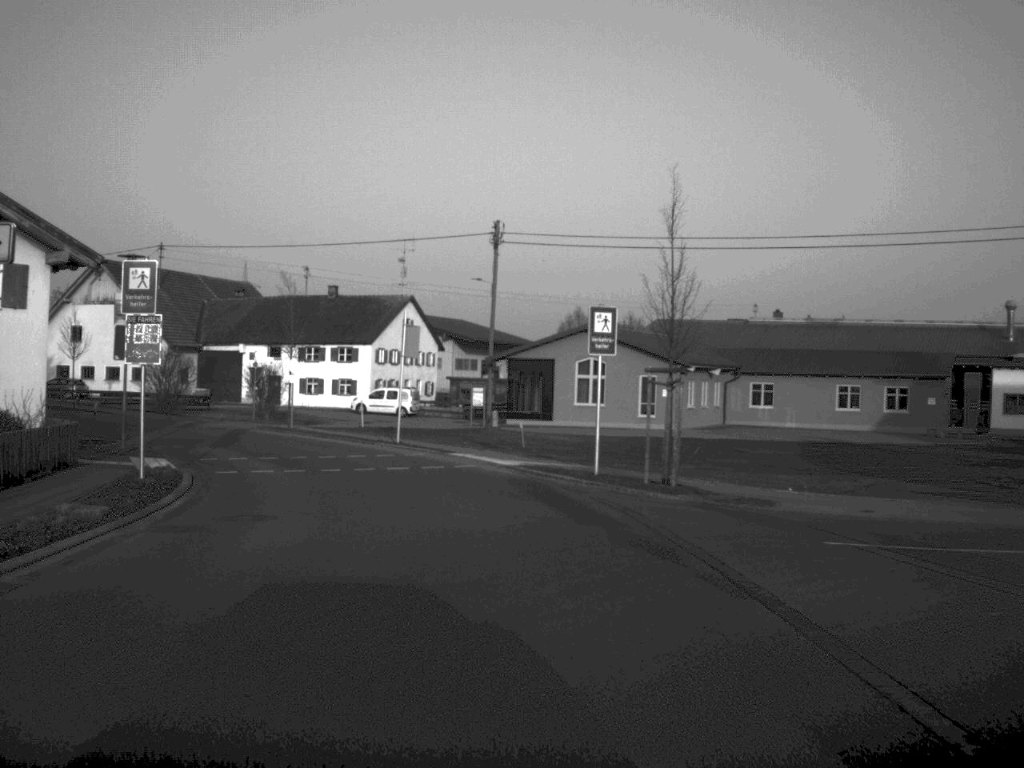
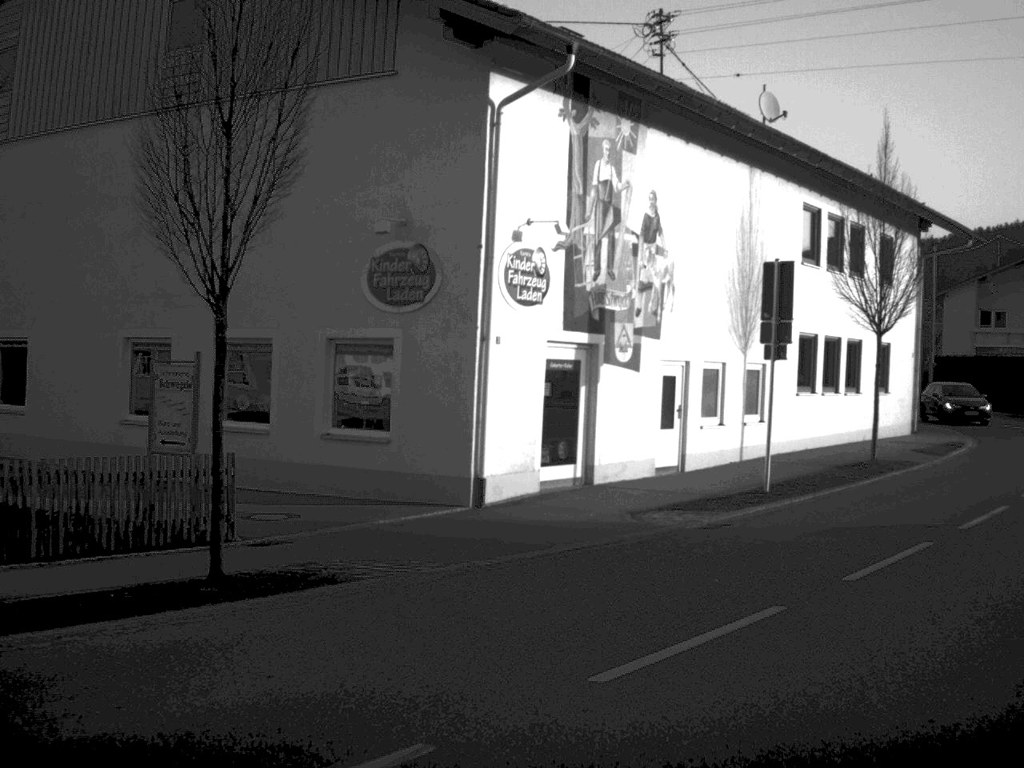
(+7.9, +11.1) m; +80°
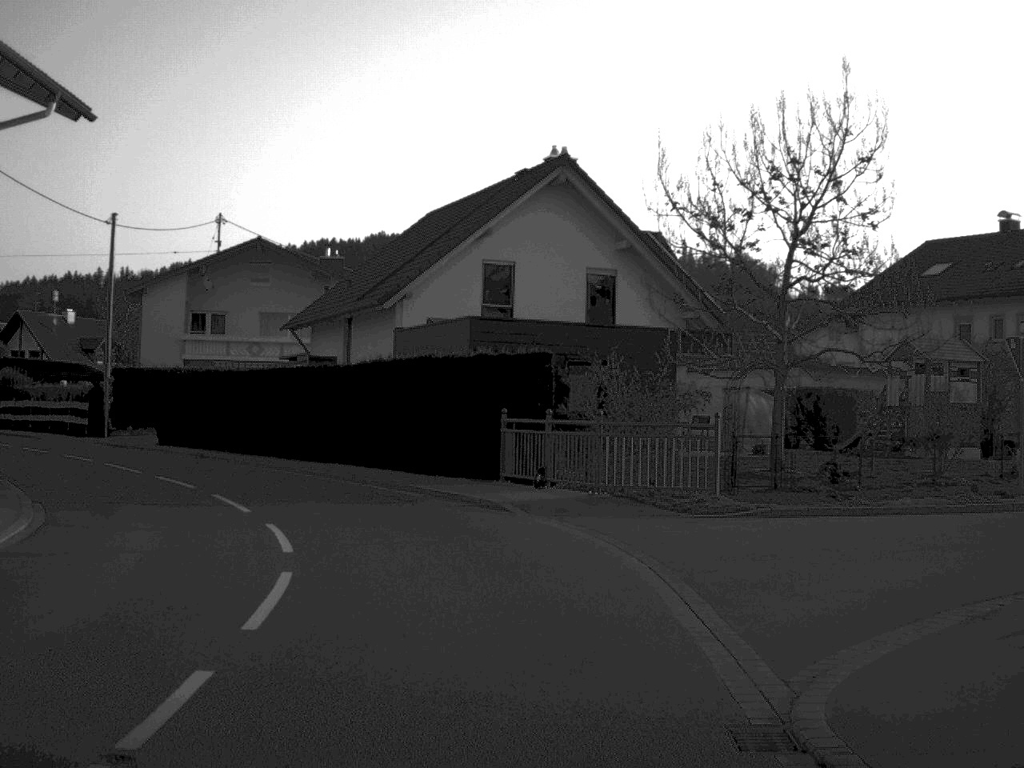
(+8.1, +18.0) m; +32°
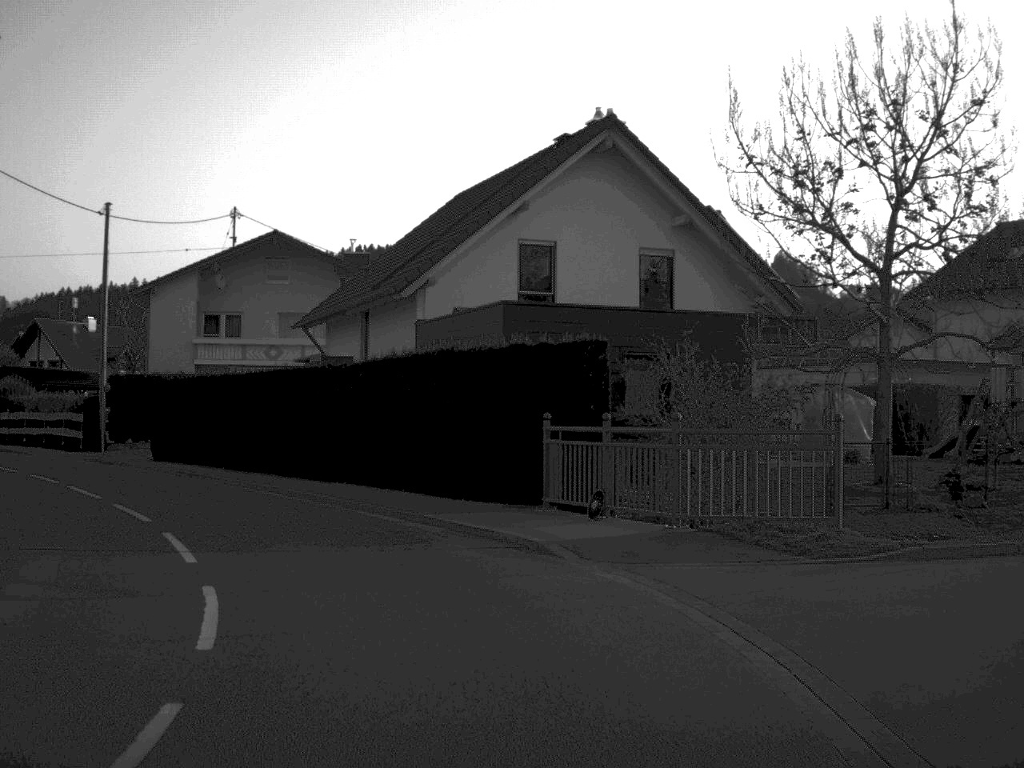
(-0.1, +5.1) m; -2°
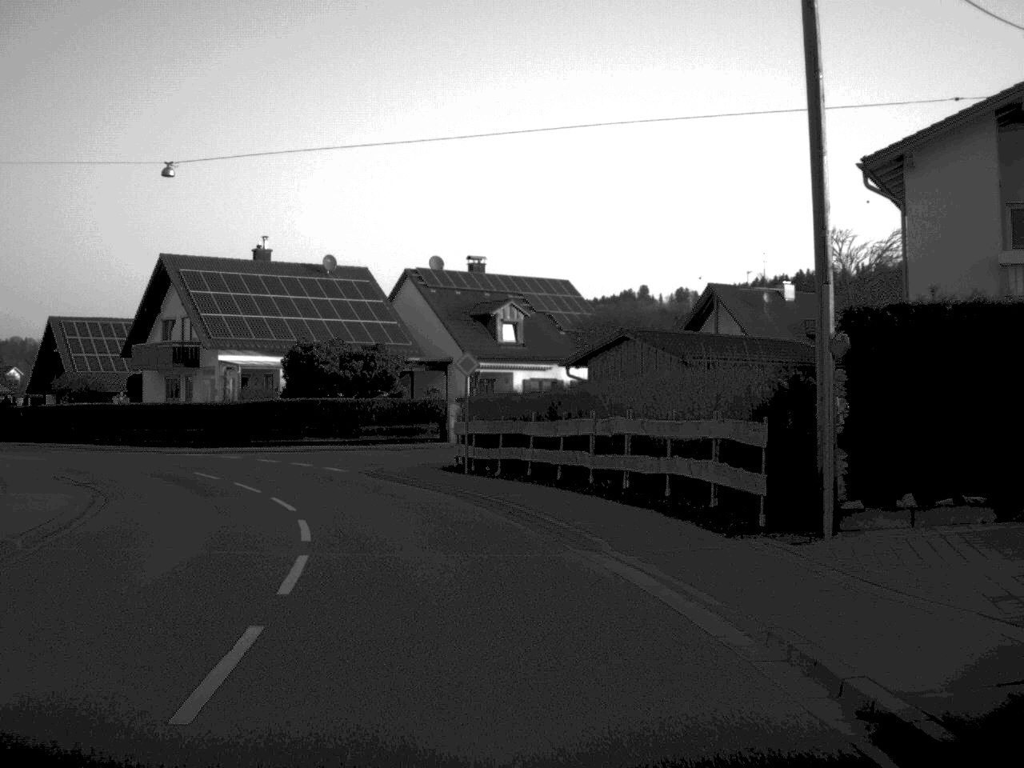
(-9.0, +27.7) m; -31°
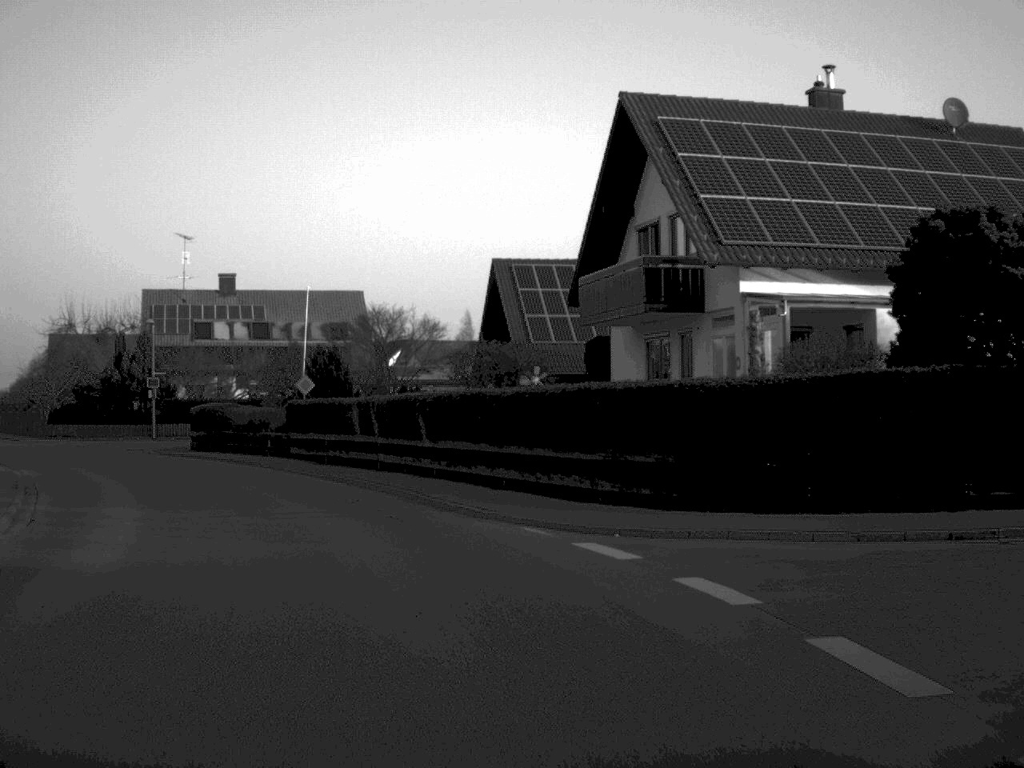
(-5.6, +29.7) m; -26°
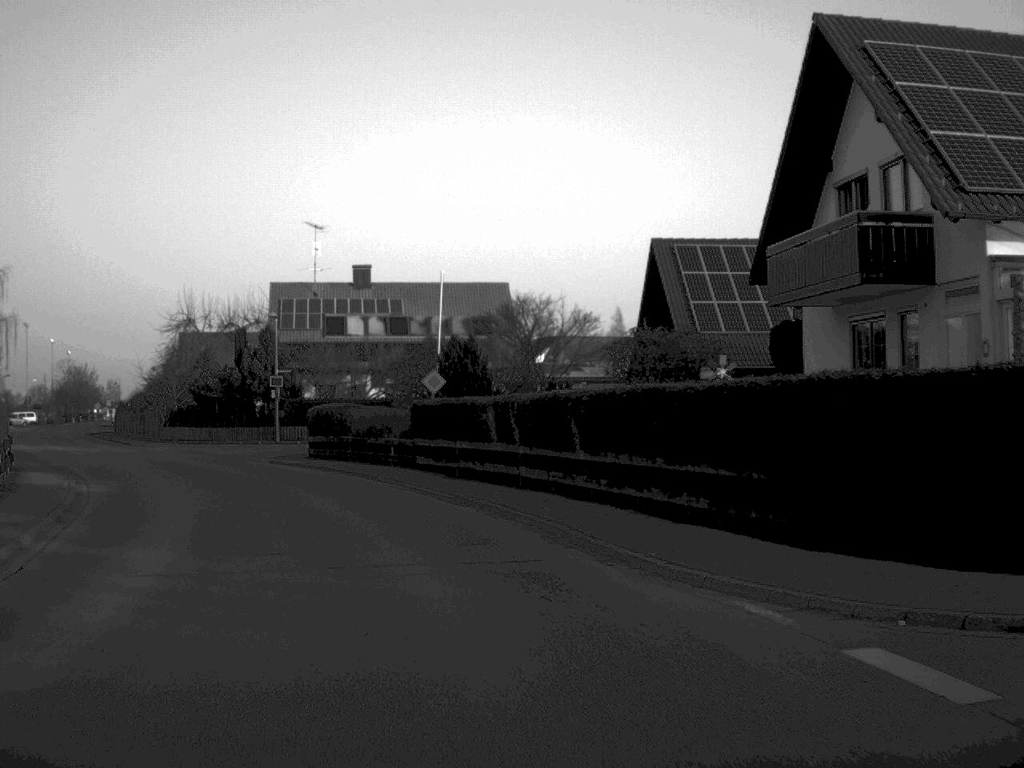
(-0.4, +6.0) m; -7°
